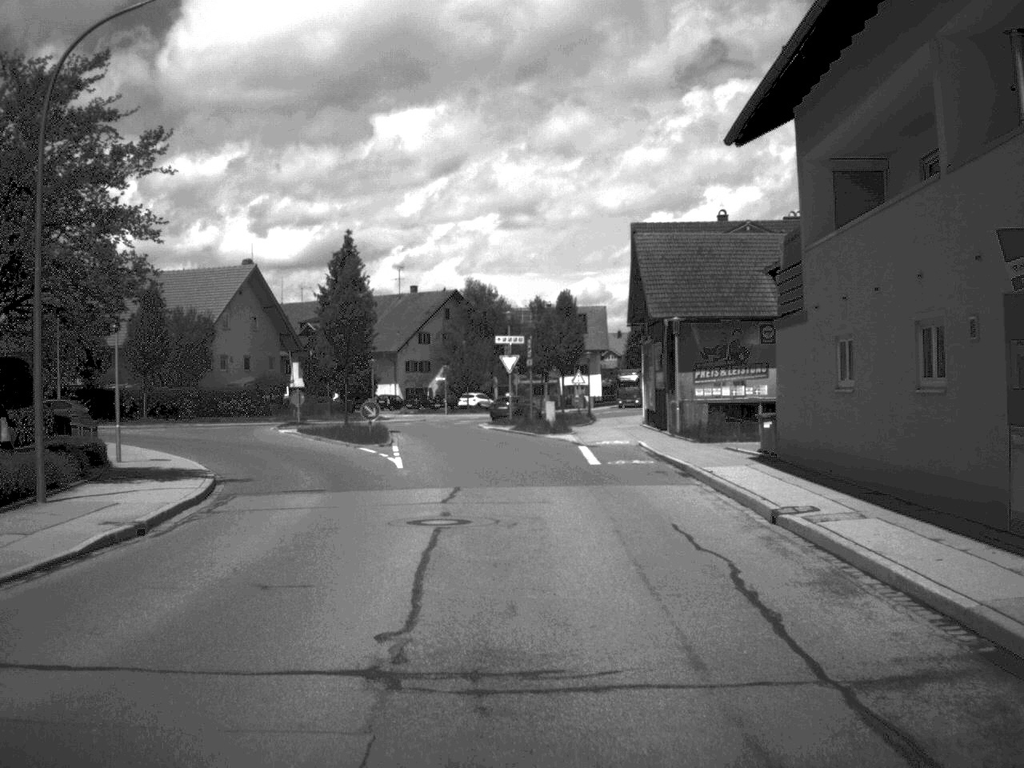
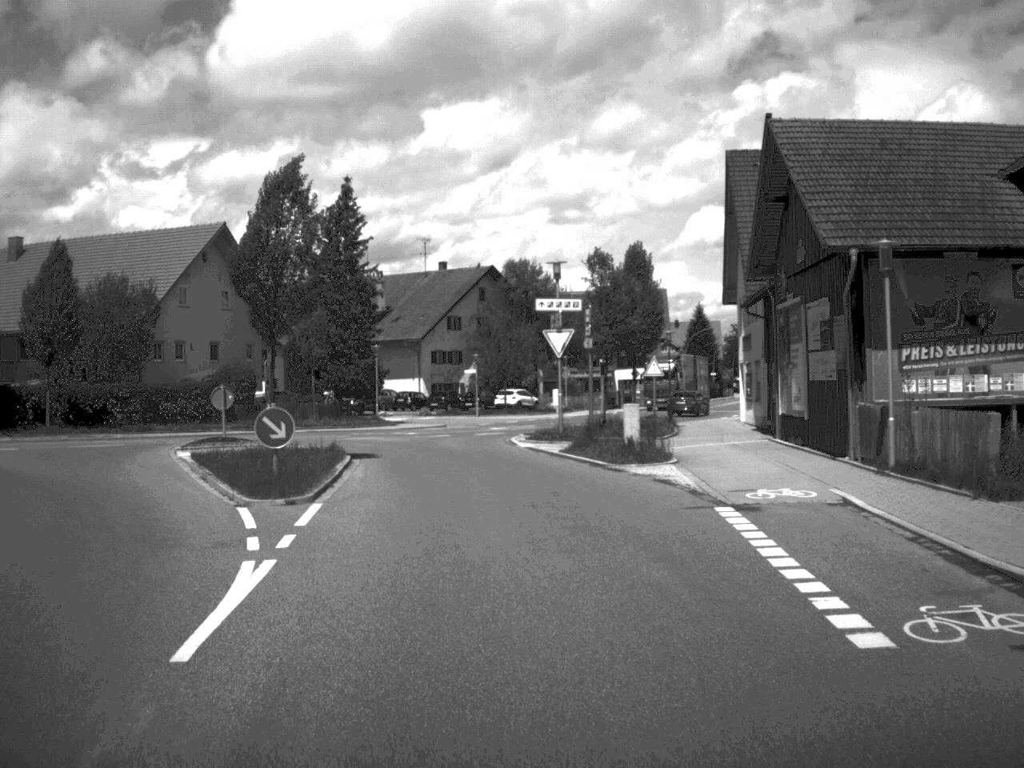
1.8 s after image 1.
(-0.3, +19.8) m; -2°
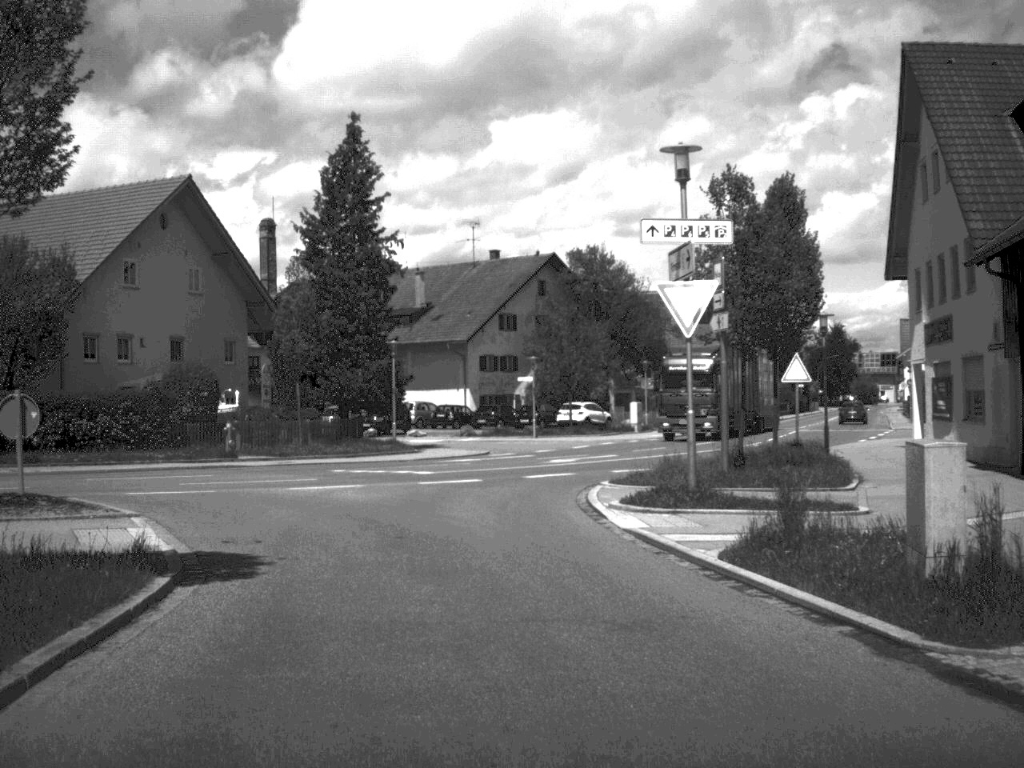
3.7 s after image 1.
(-0.4, +17.0) m; -3°
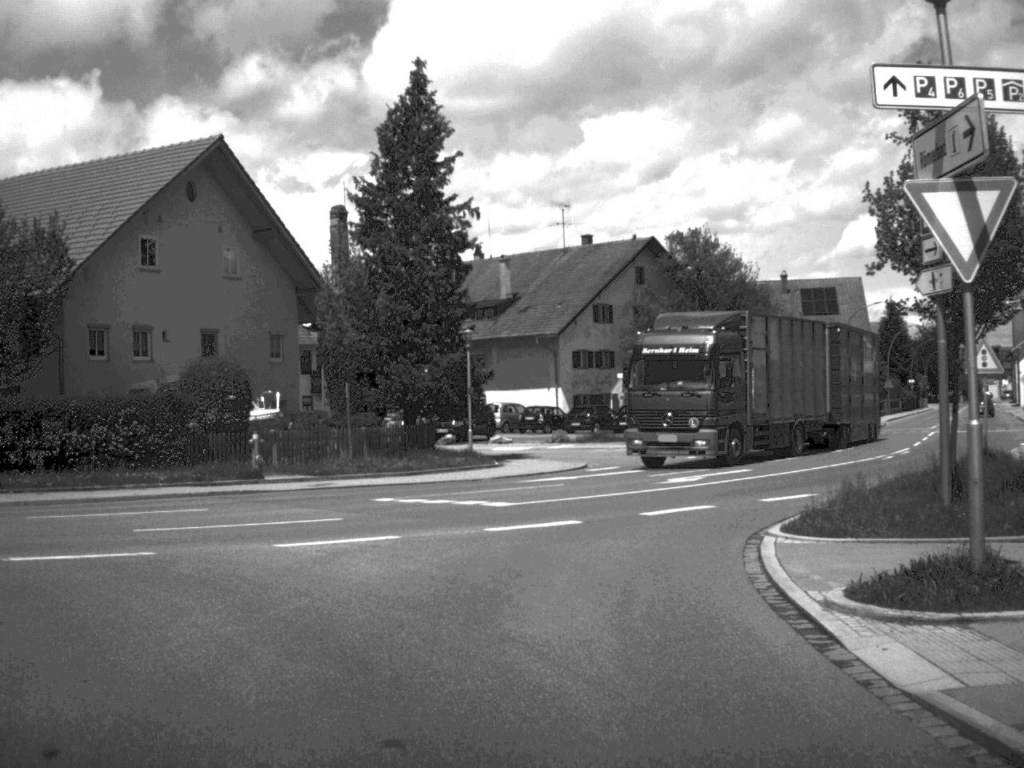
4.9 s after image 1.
(-0.2, +7.9) m; -4°
